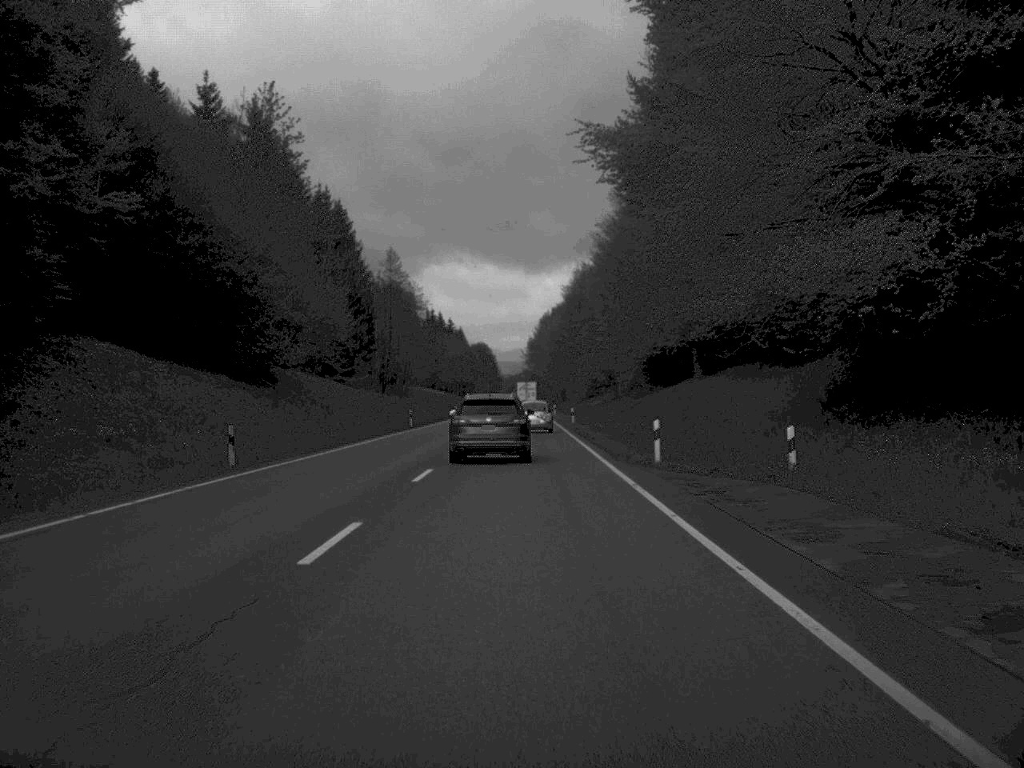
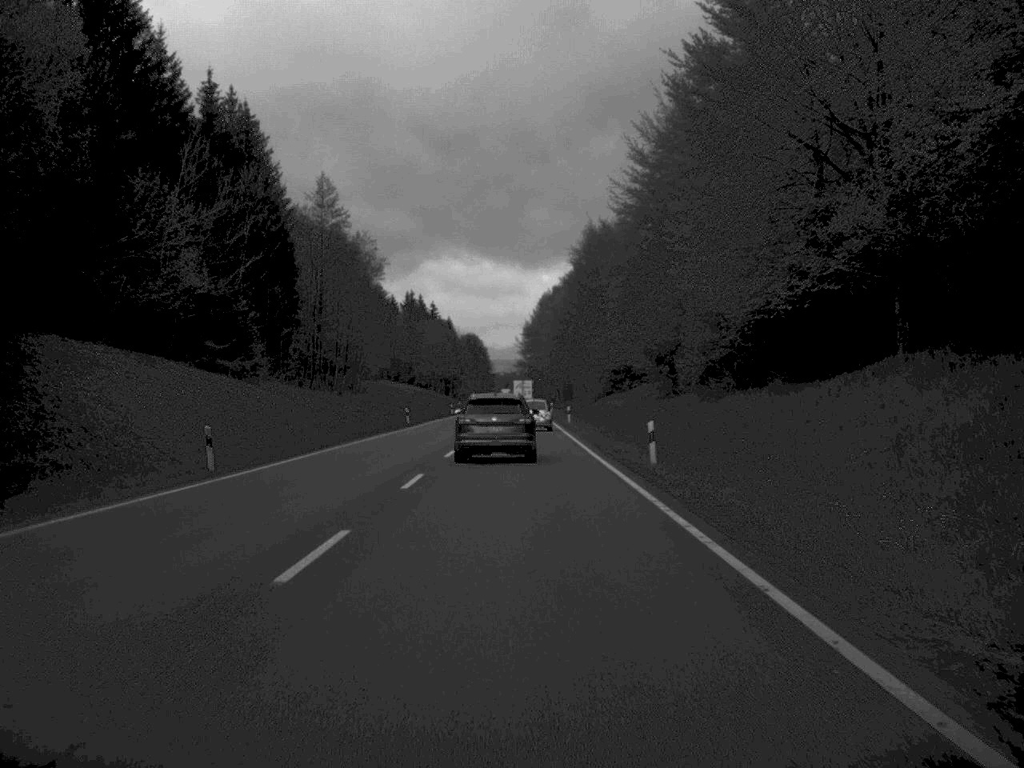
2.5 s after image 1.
(-0.1, +49.3) m; 0°
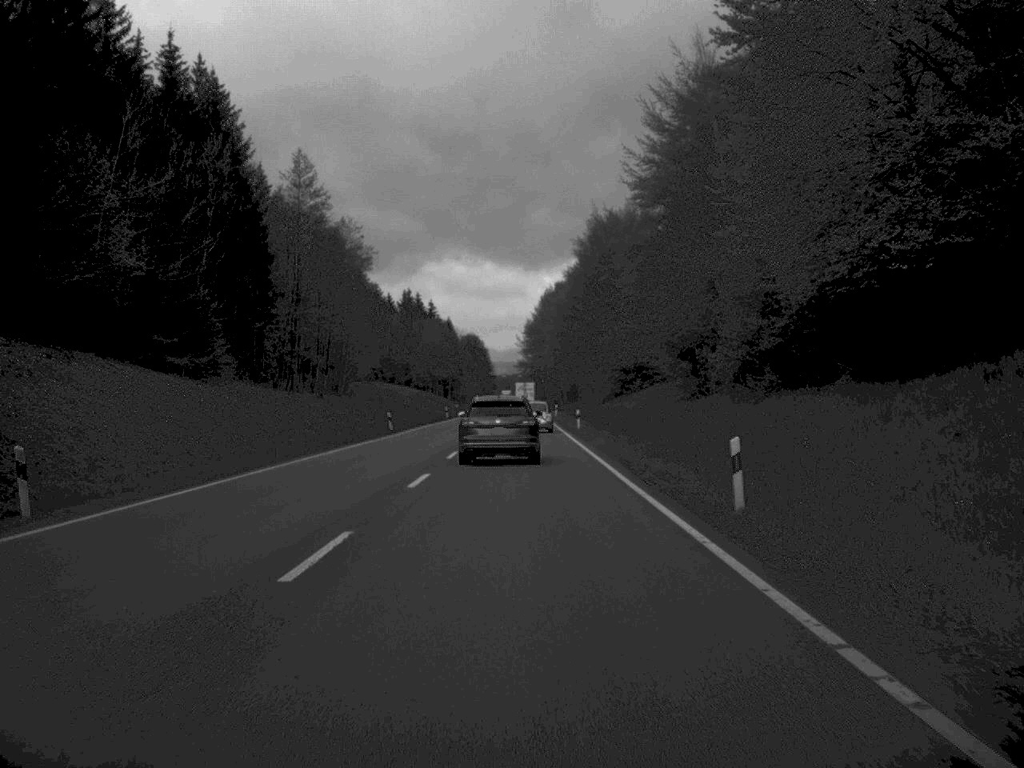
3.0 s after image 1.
(0.0, +11.1) m; 0°
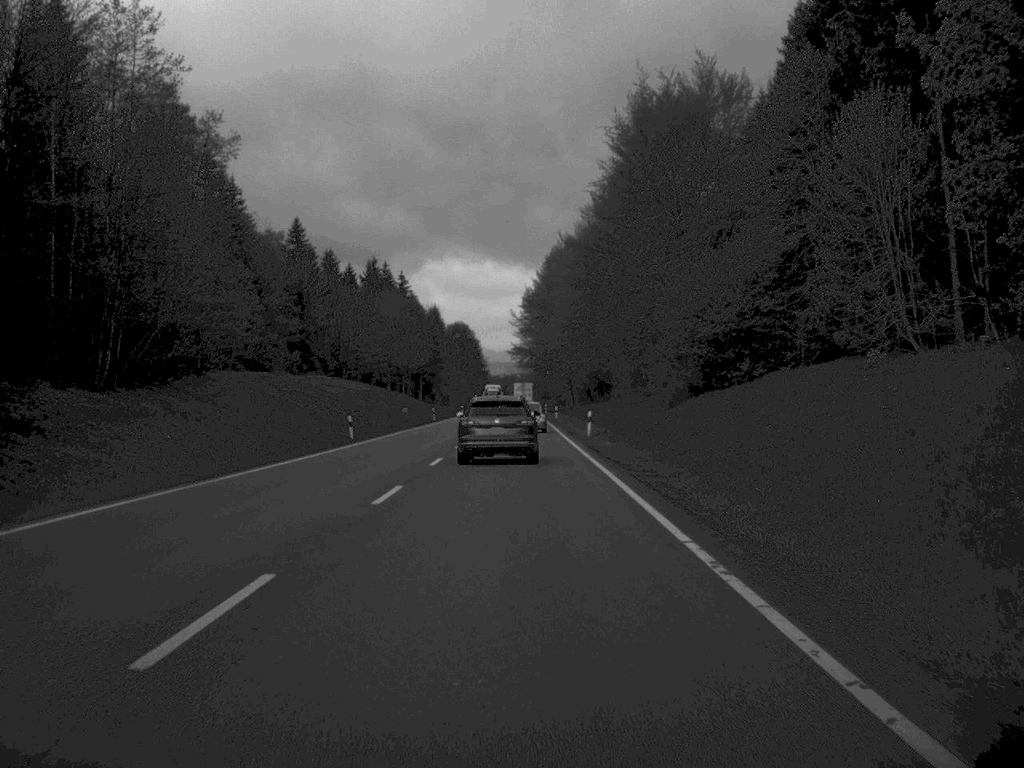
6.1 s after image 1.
(0.0, +62.8) m; 0°
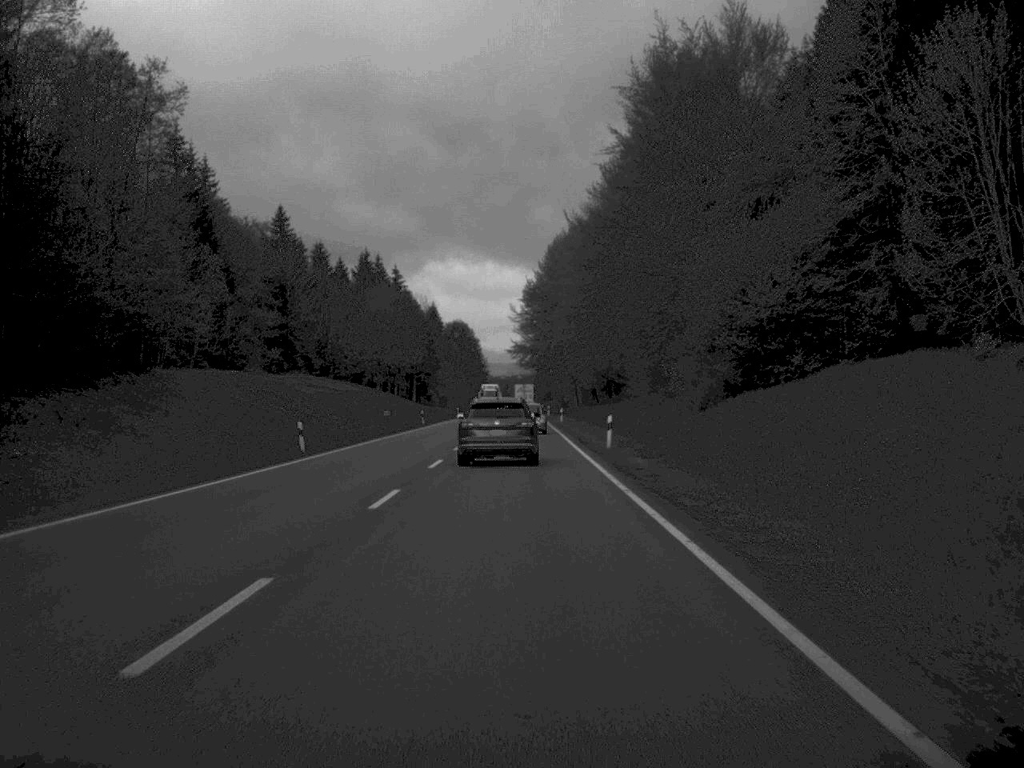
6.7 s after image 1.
(0.0, +12.0) m; 0°
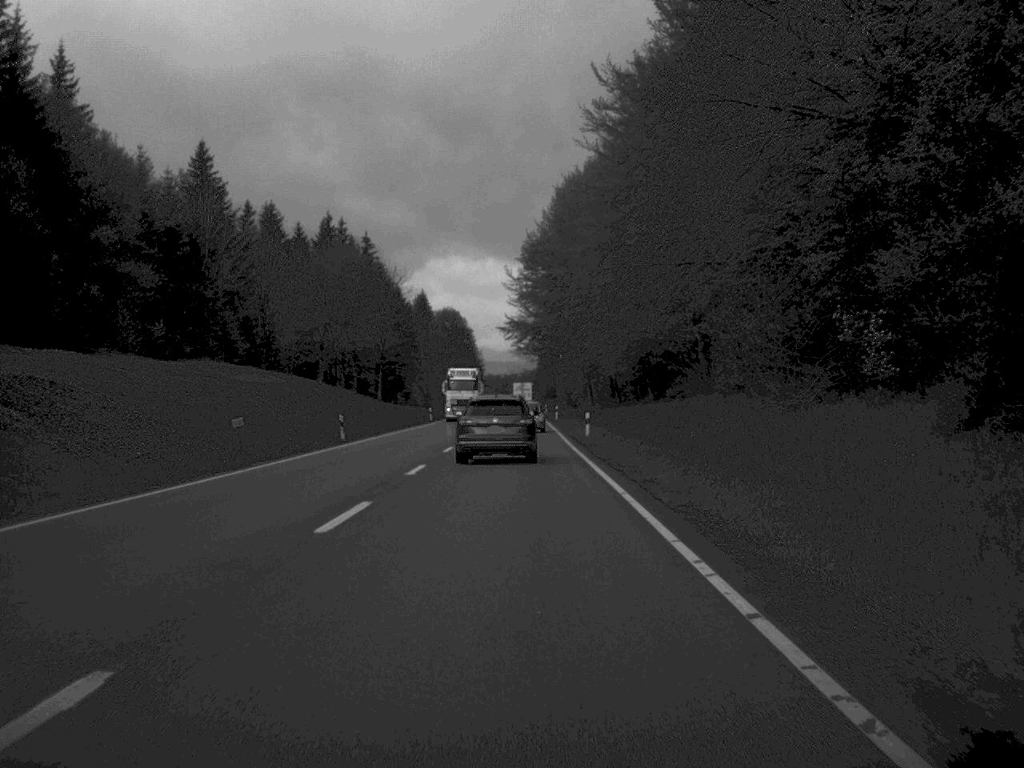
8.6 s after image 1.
(0.0, +39.3) m; 0°
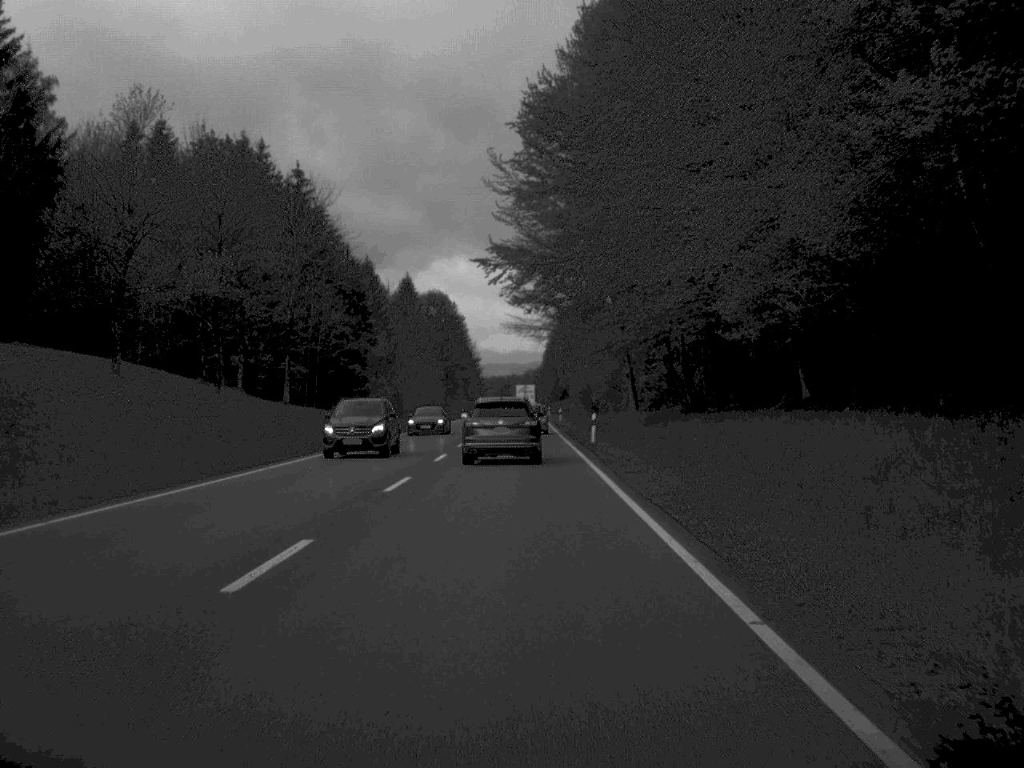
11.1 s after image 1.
(-0.1, +51.6) m; 0°
